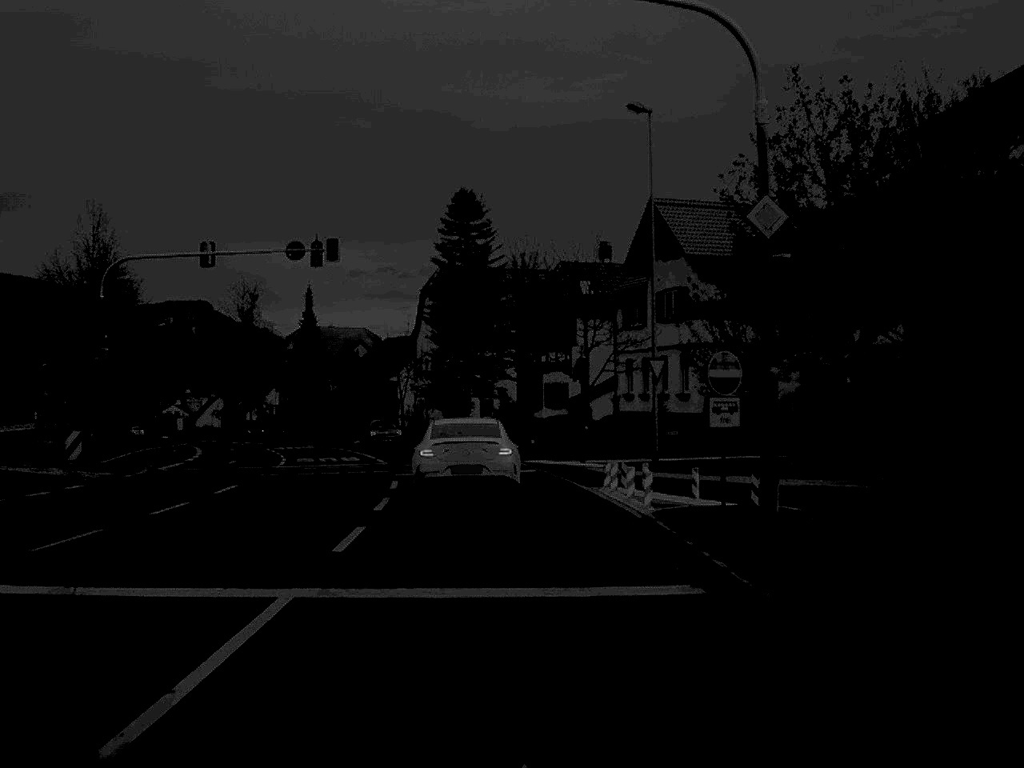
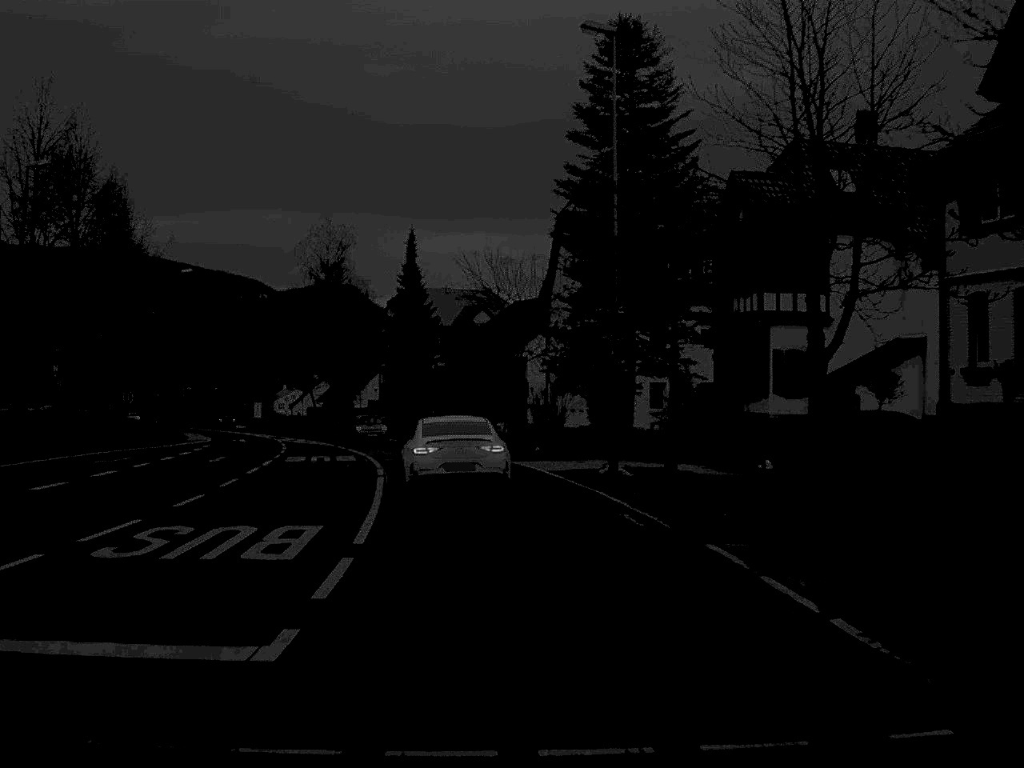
(-1.8, +33.4) m; -7°
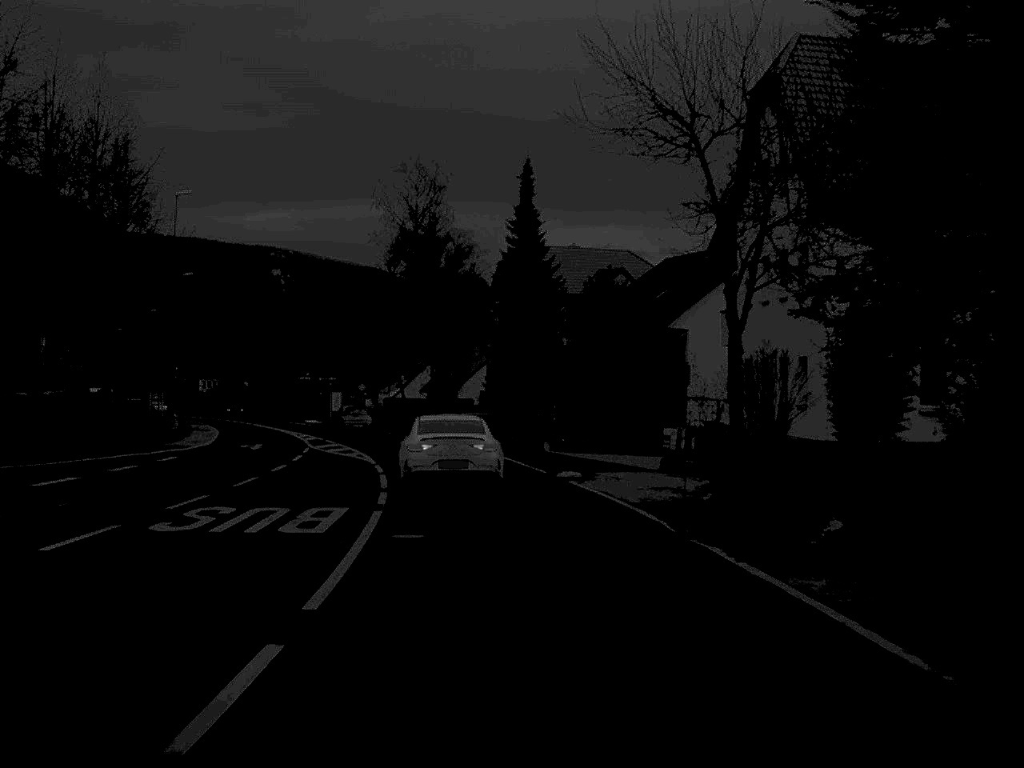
(-1.3, +26.2) m; -6°
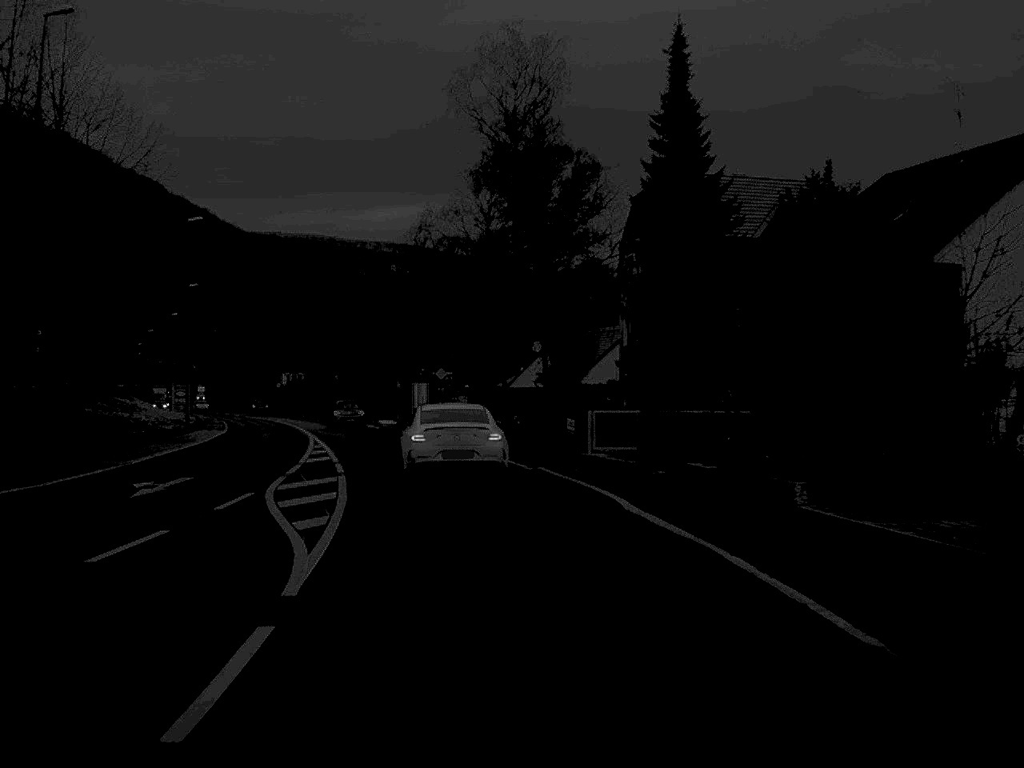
(-1.2, +25.4) m; -5°
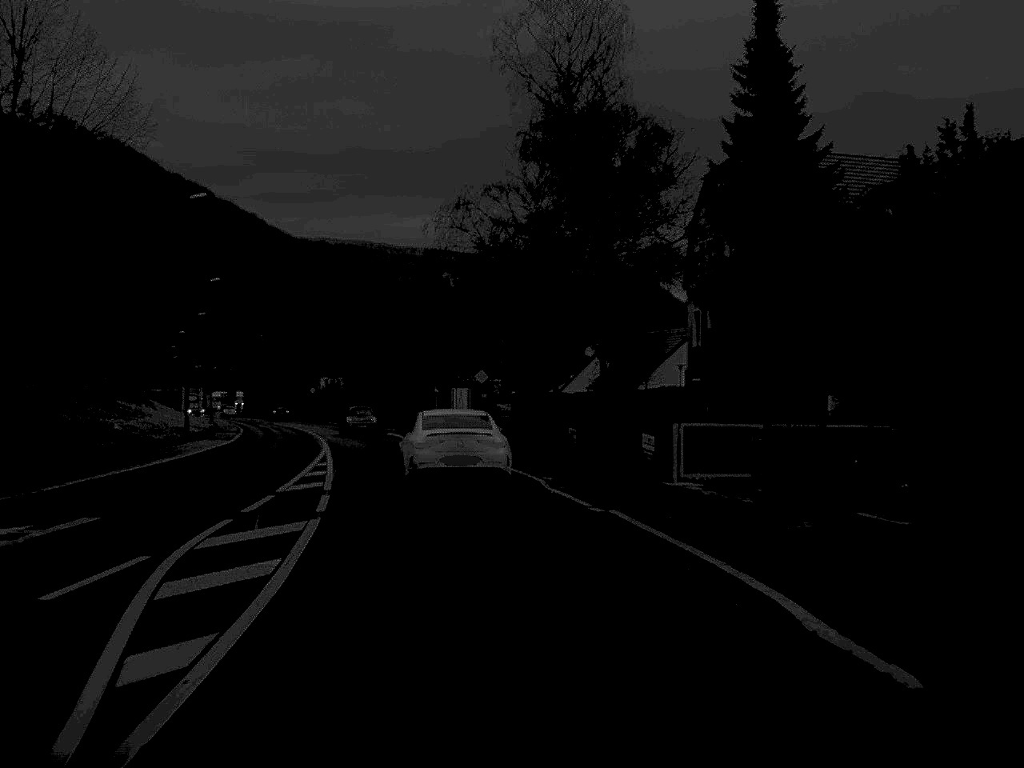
(-0.2, +8.5) m; -2°
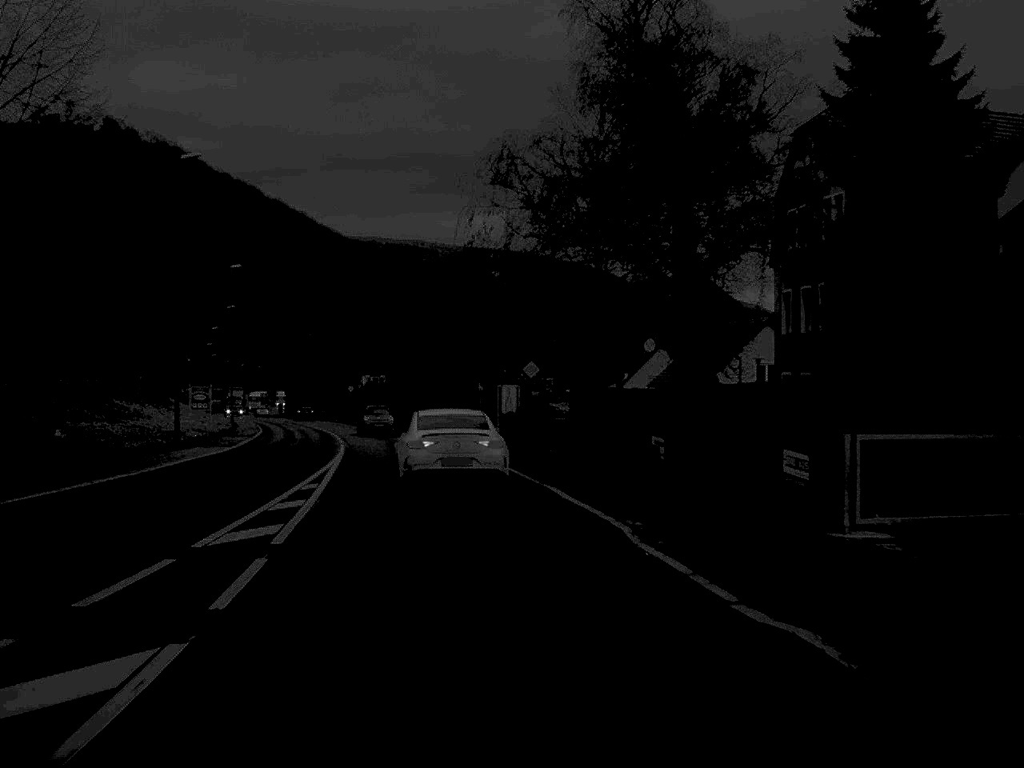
(-0.2, +9.0) m; -2°
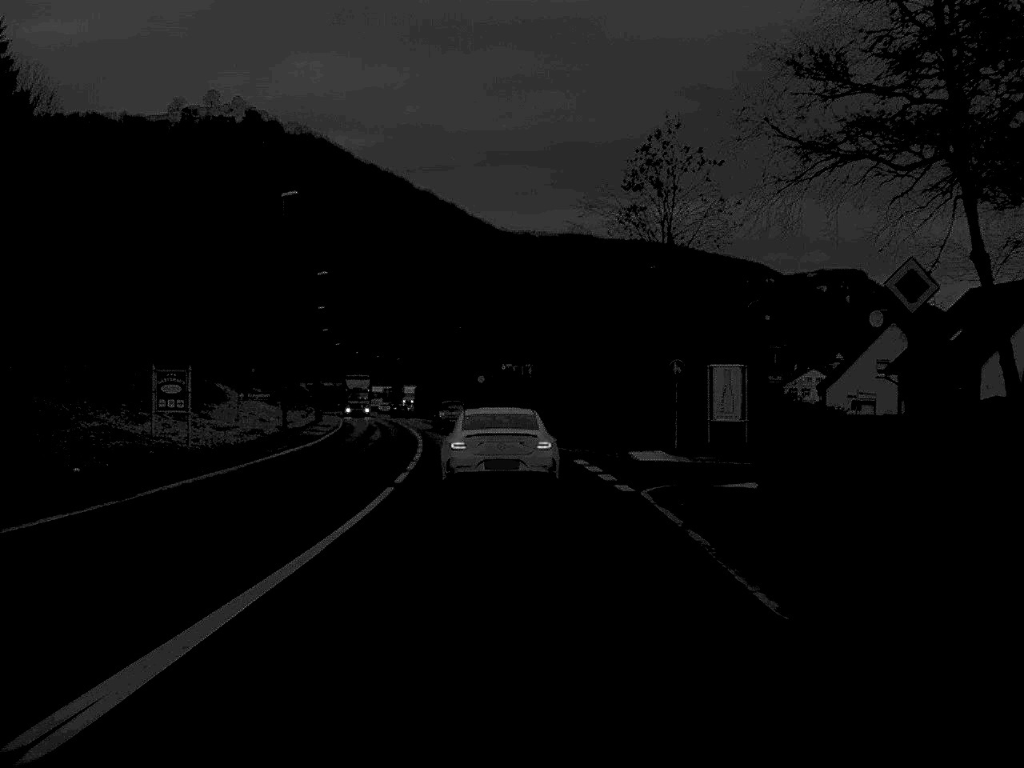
(-1.9, +27.3) m; -7°
